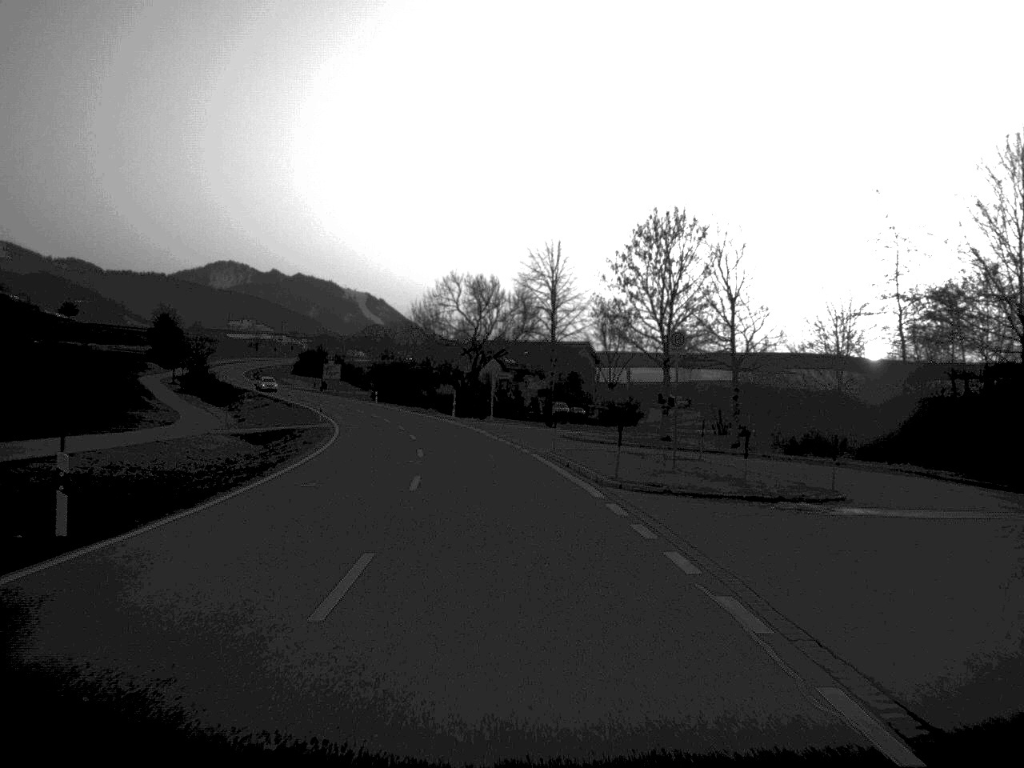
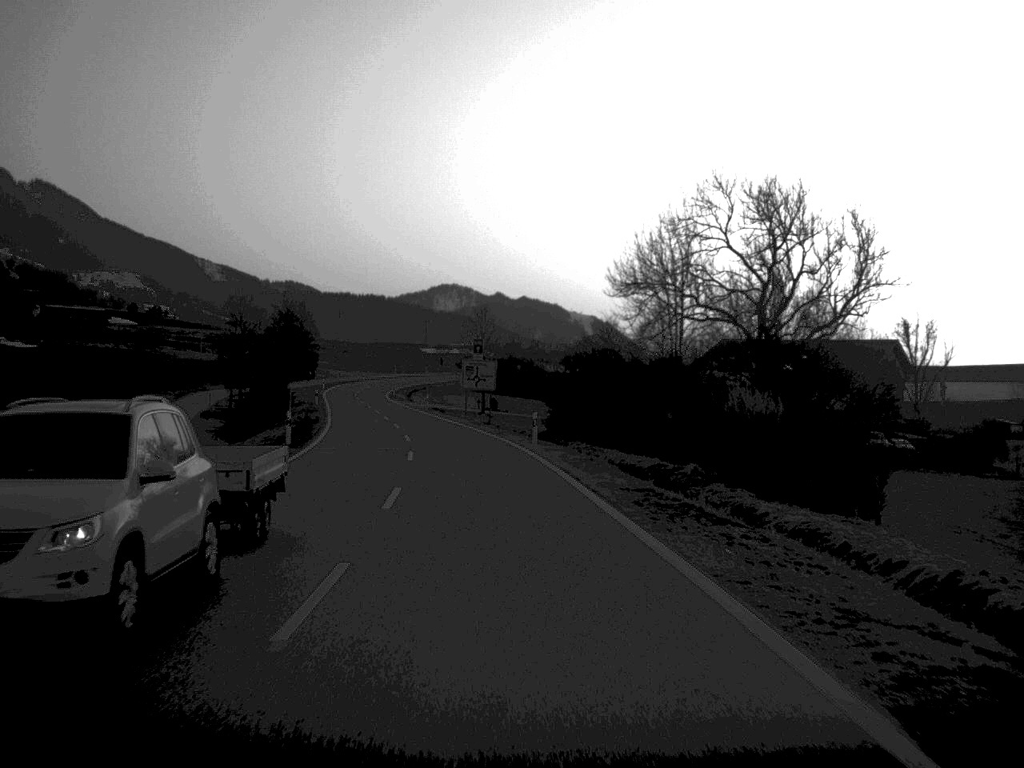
(-6.1, +72.7) m; -10°
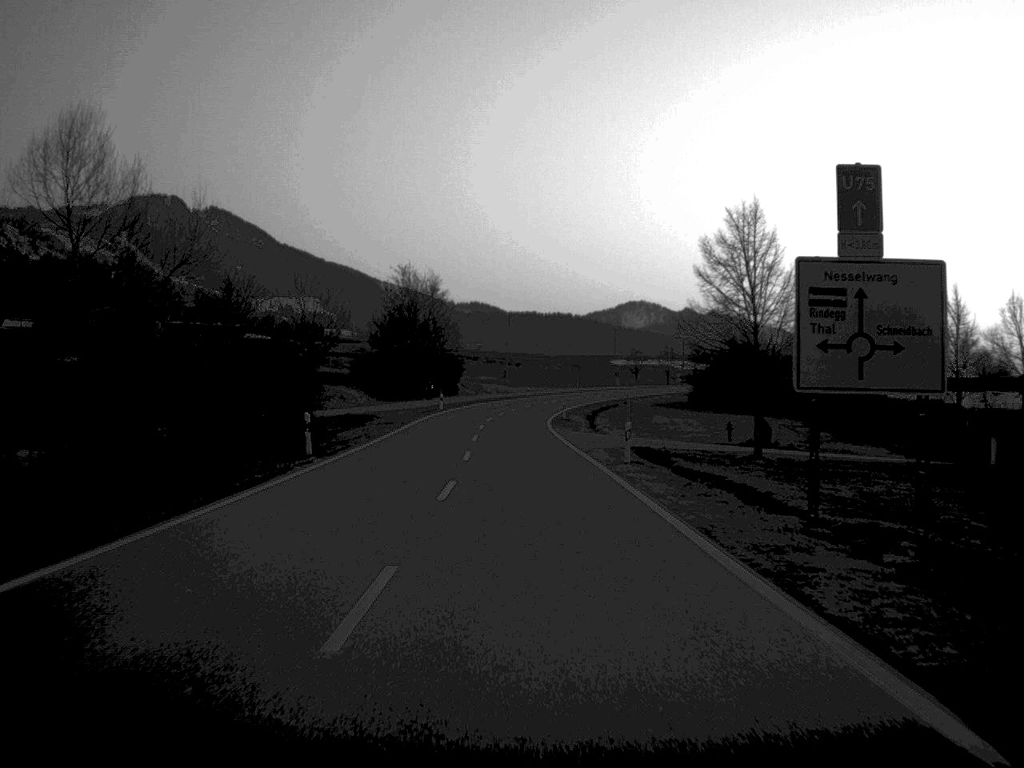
(-4.6, +59.3) m; -8°
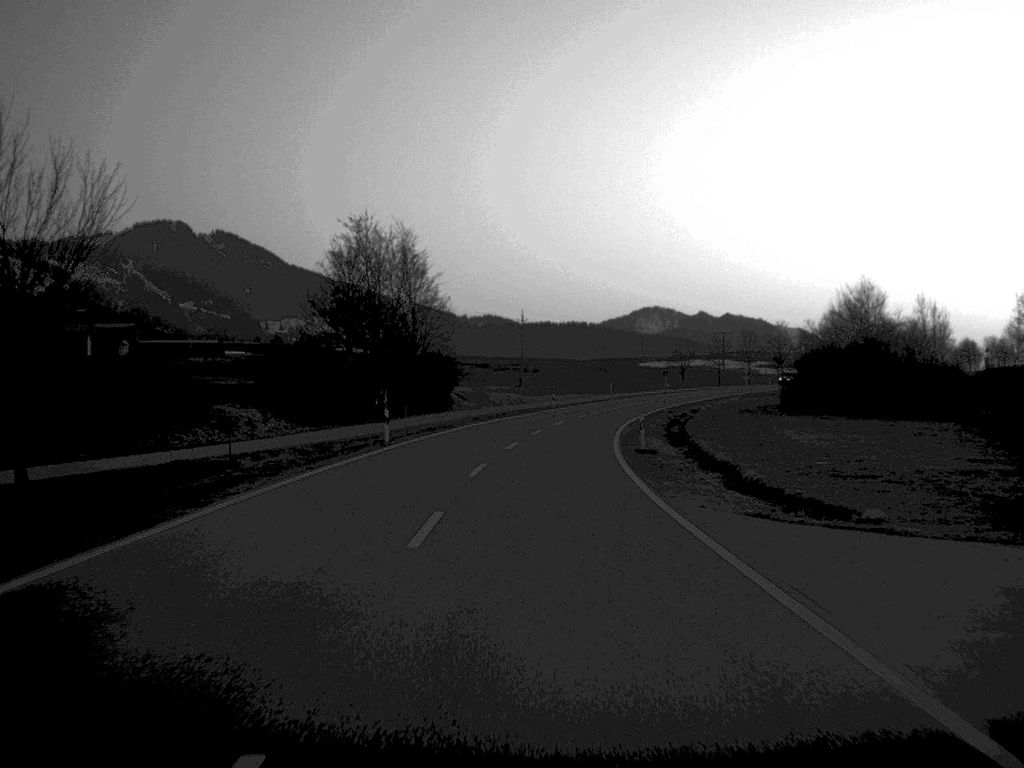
(-0.5, +42.1) m; -1°
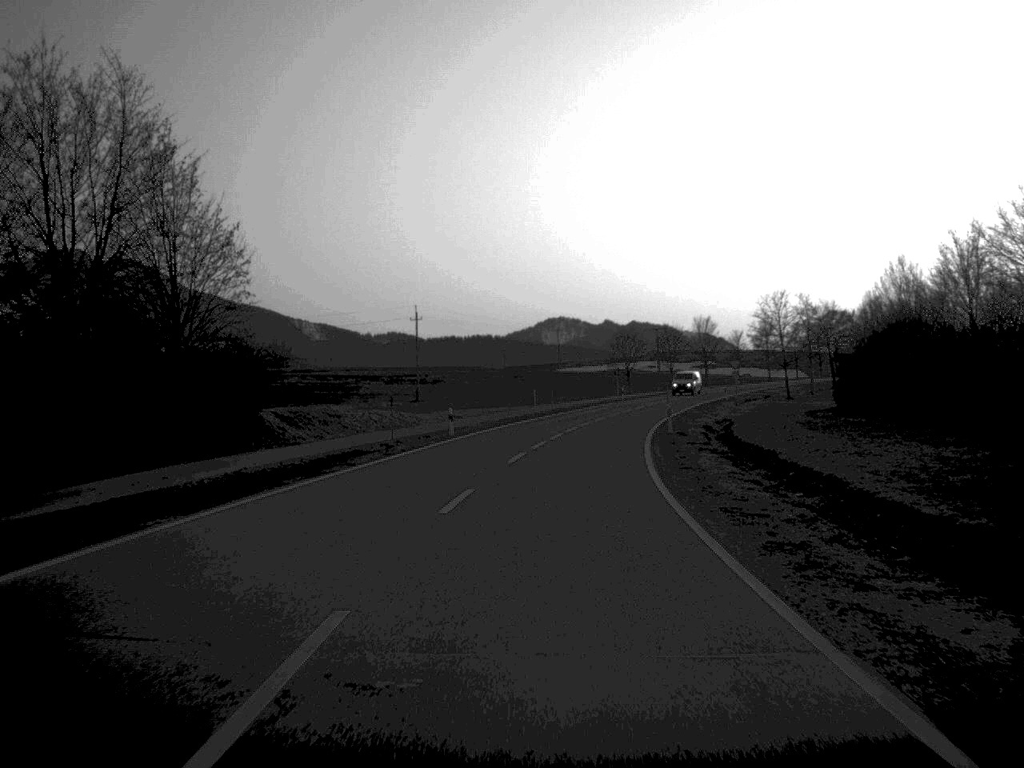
(+1.3, +43.6) m; +4°
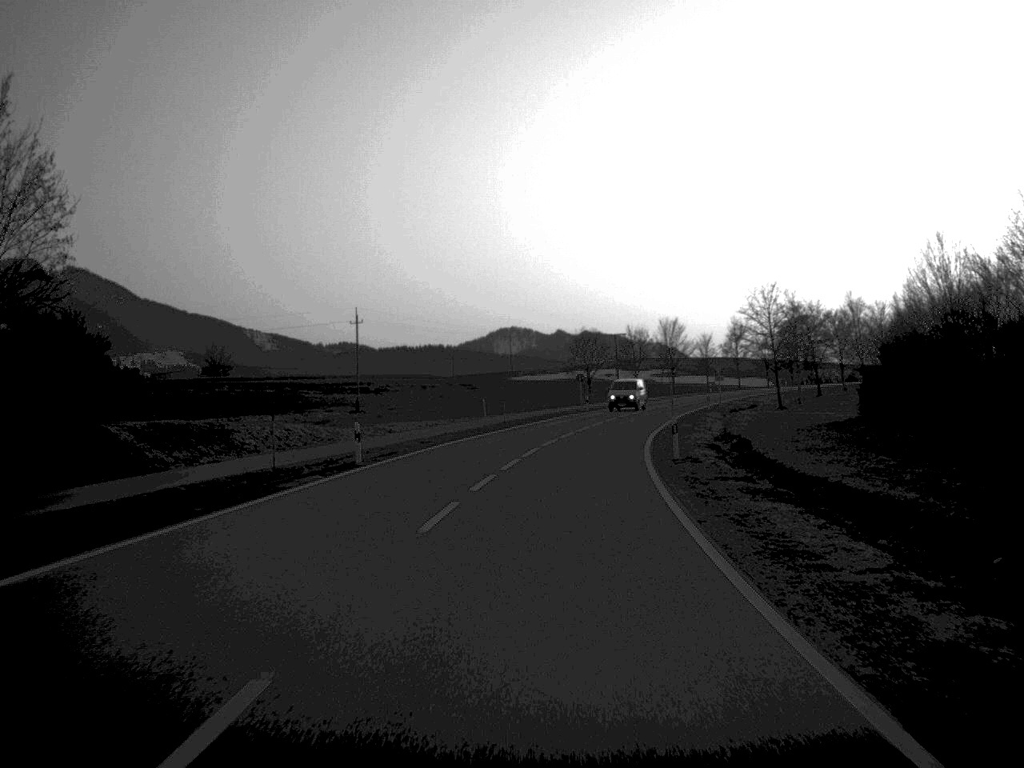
(+0.3, +14.2) m; +2°
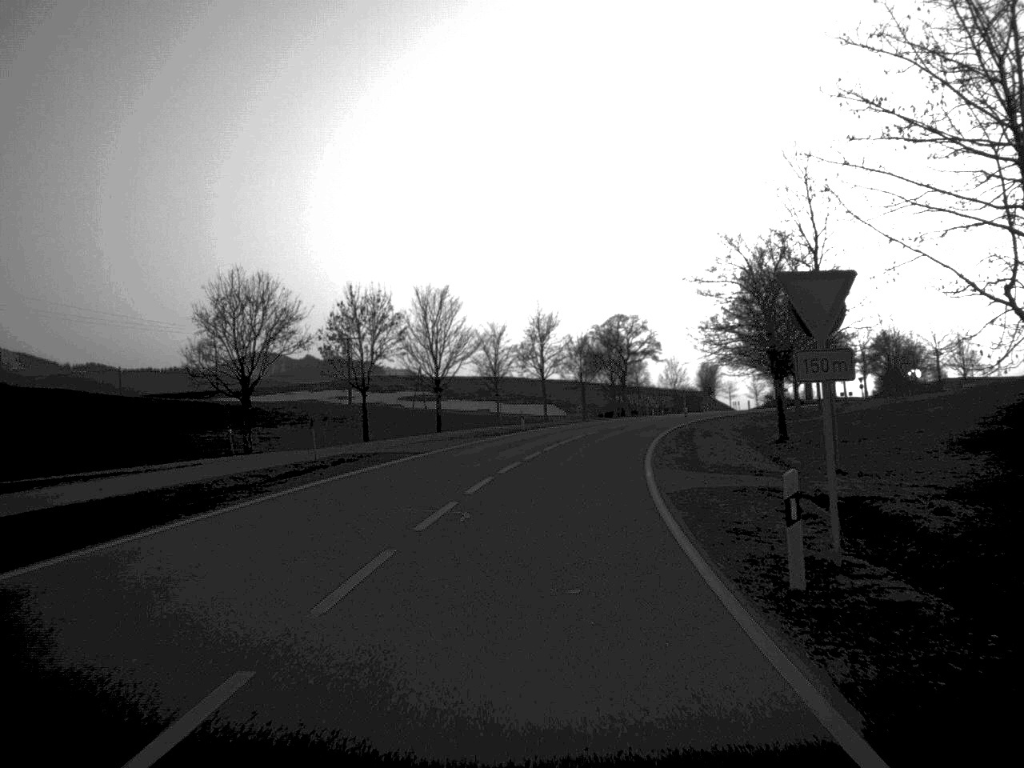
(+6.9, +69.4) m; +11°
